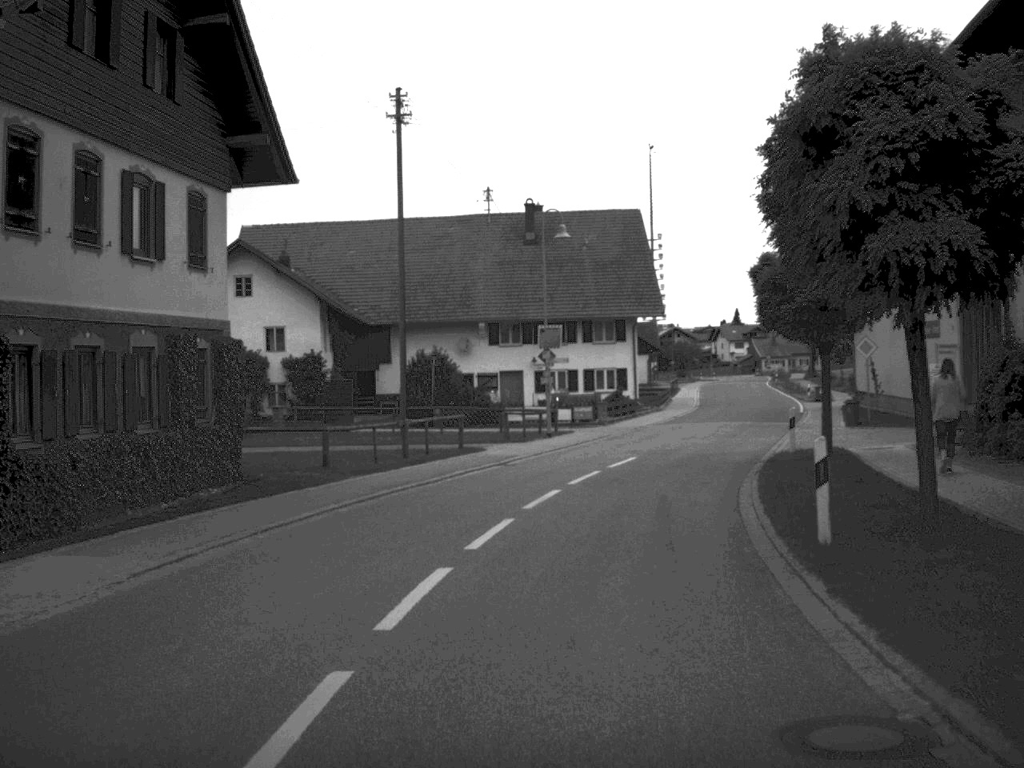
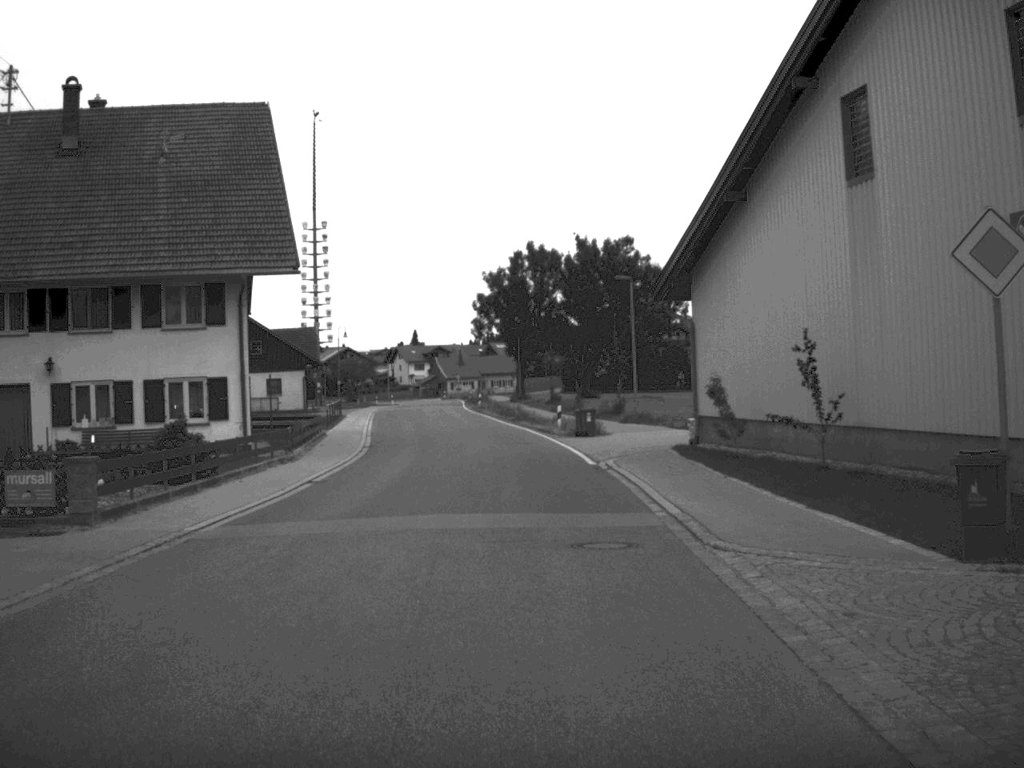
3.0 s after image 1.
(+4.2, +32.1) m; +14°
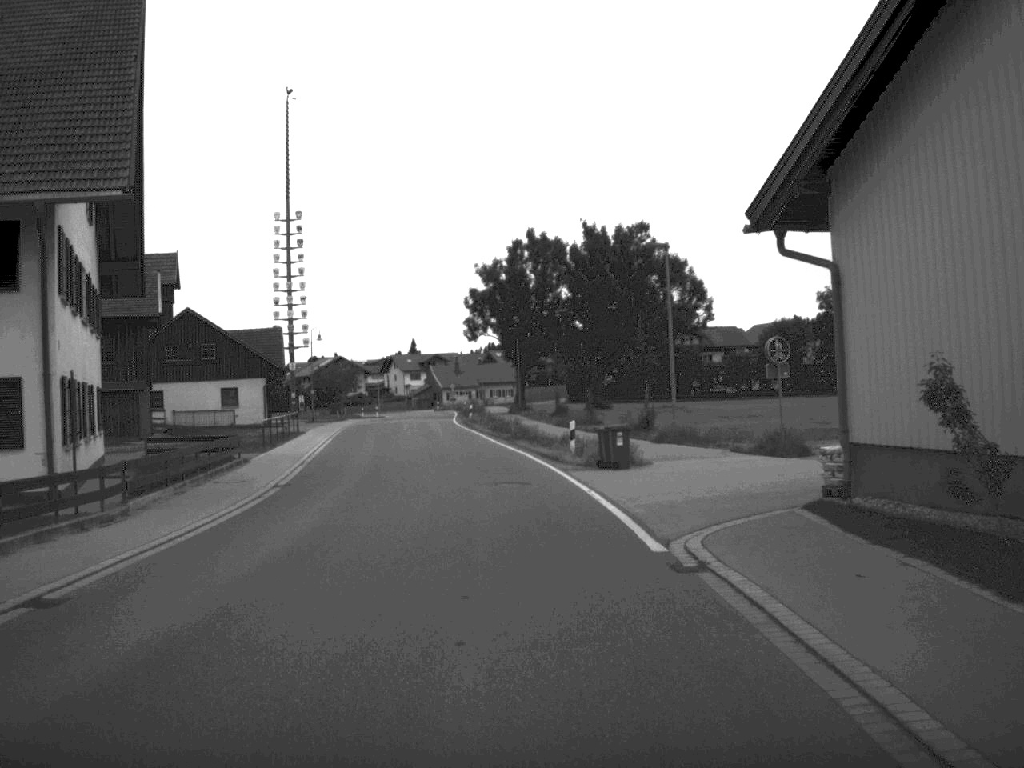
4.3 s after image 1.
(+0.1, +14.2) m; 0°
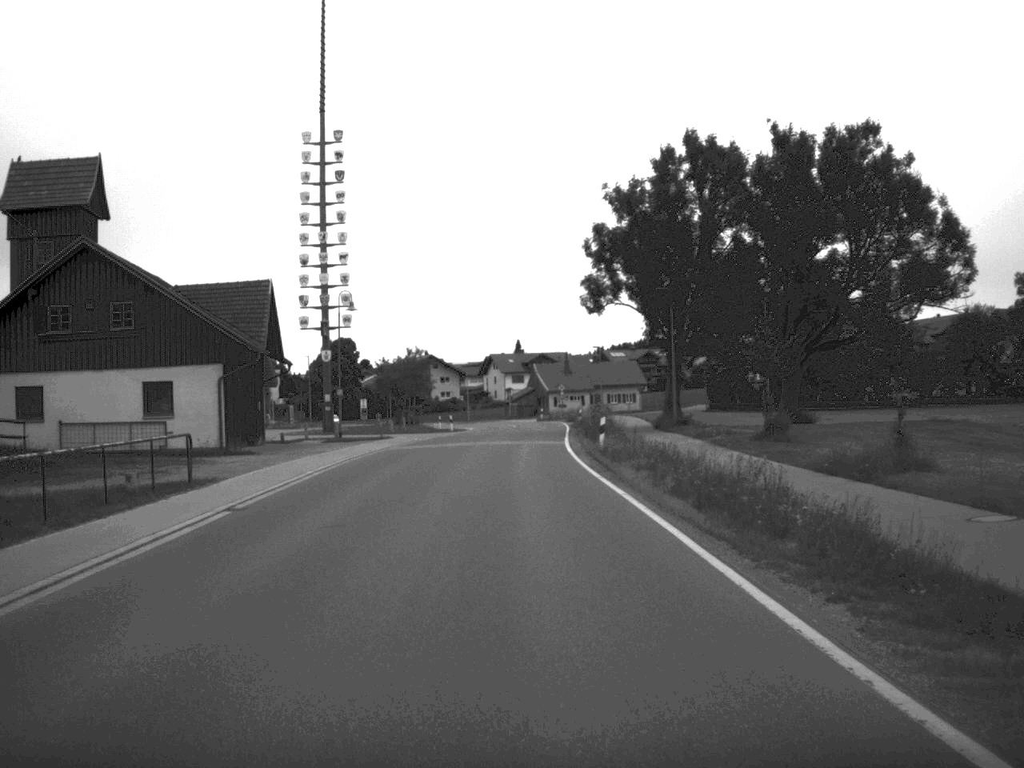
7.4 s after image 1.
(-2.2, +35.9) m; -5°
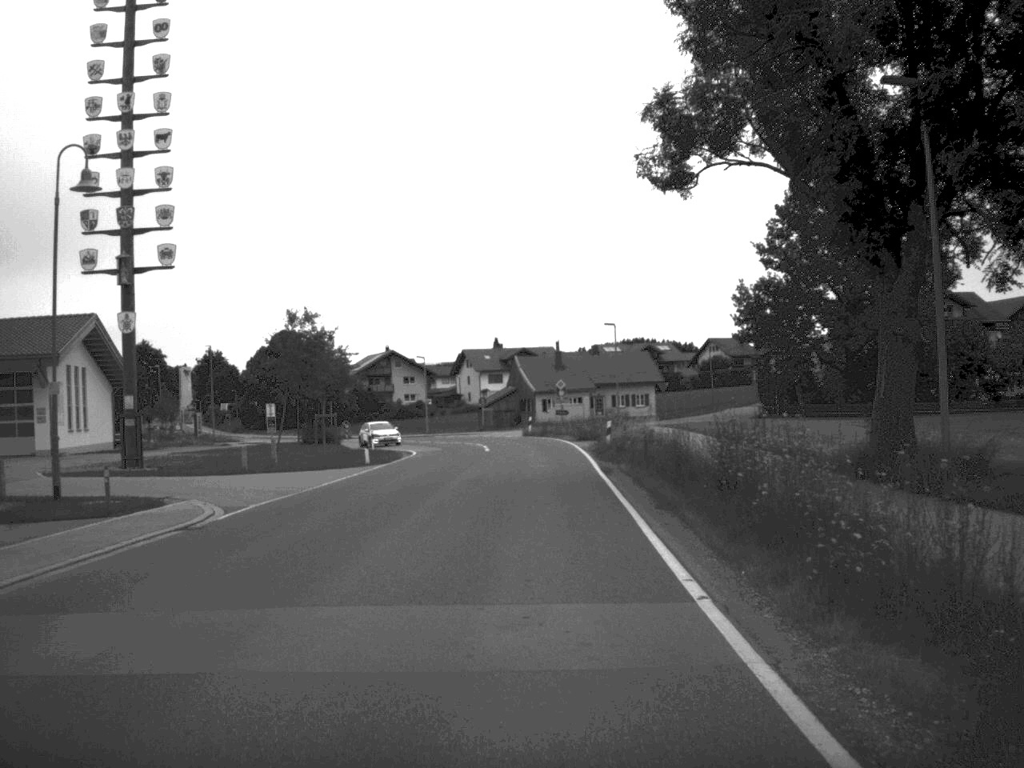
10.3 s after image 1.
(-0.1, +36.4) m; +1°
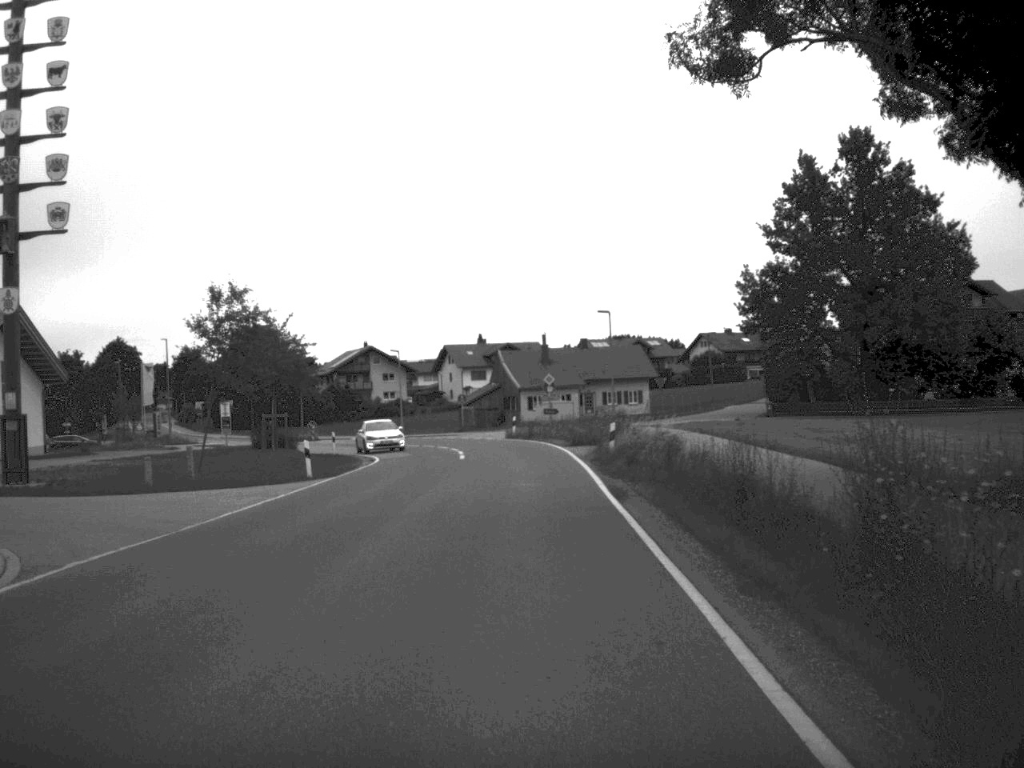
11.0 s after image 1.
(0.0, +8.5) m; +1°
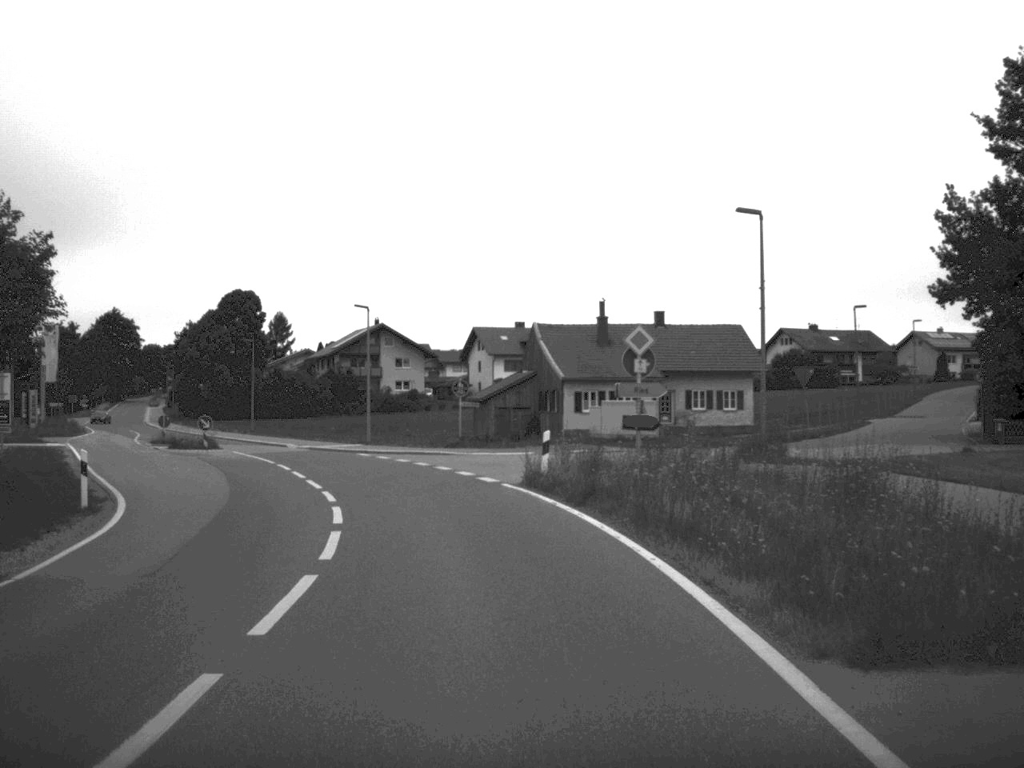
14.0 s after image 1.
(-0.1, +35.6) m; -2°
